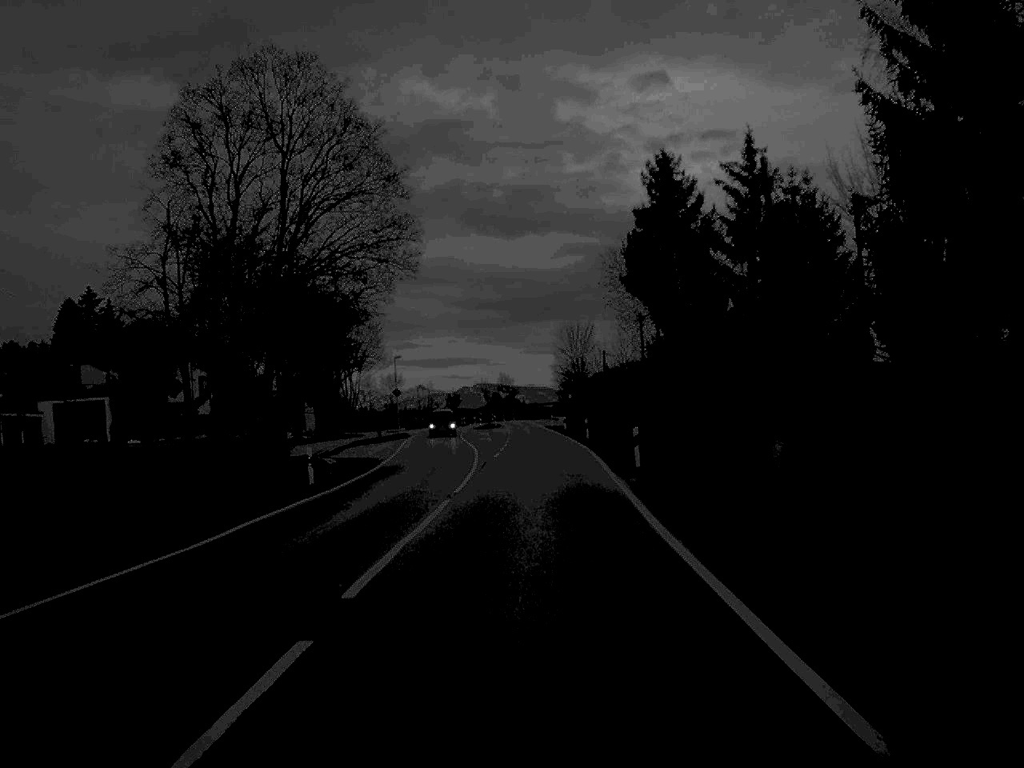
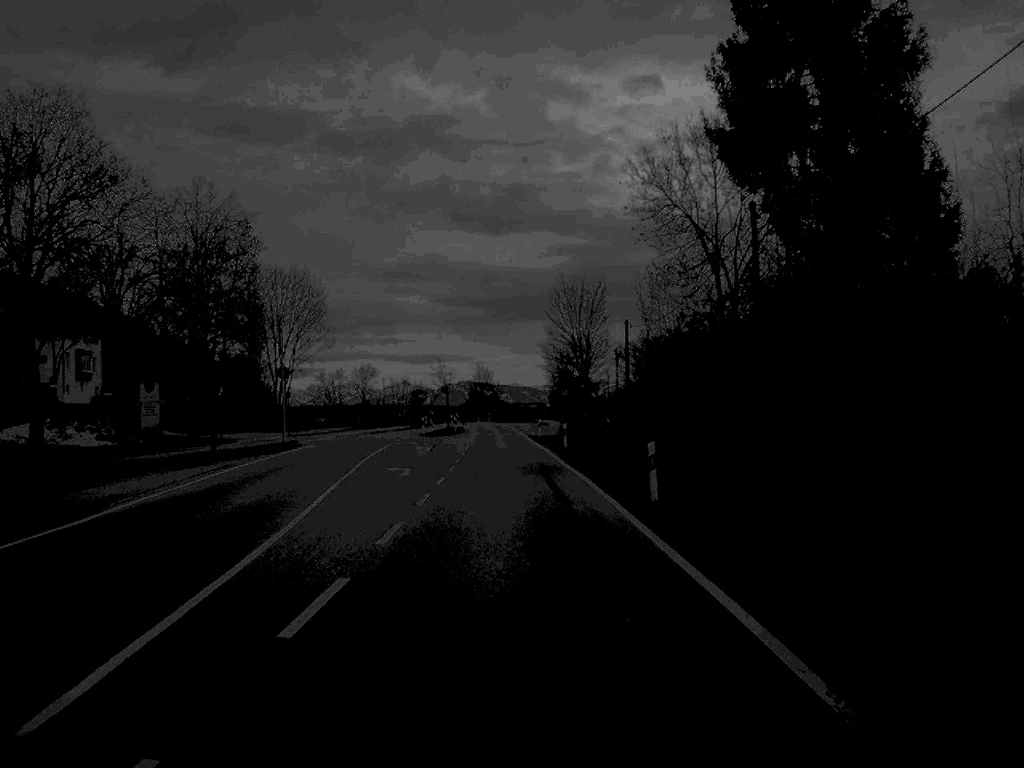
(+0.5, +40.2) m; +1°
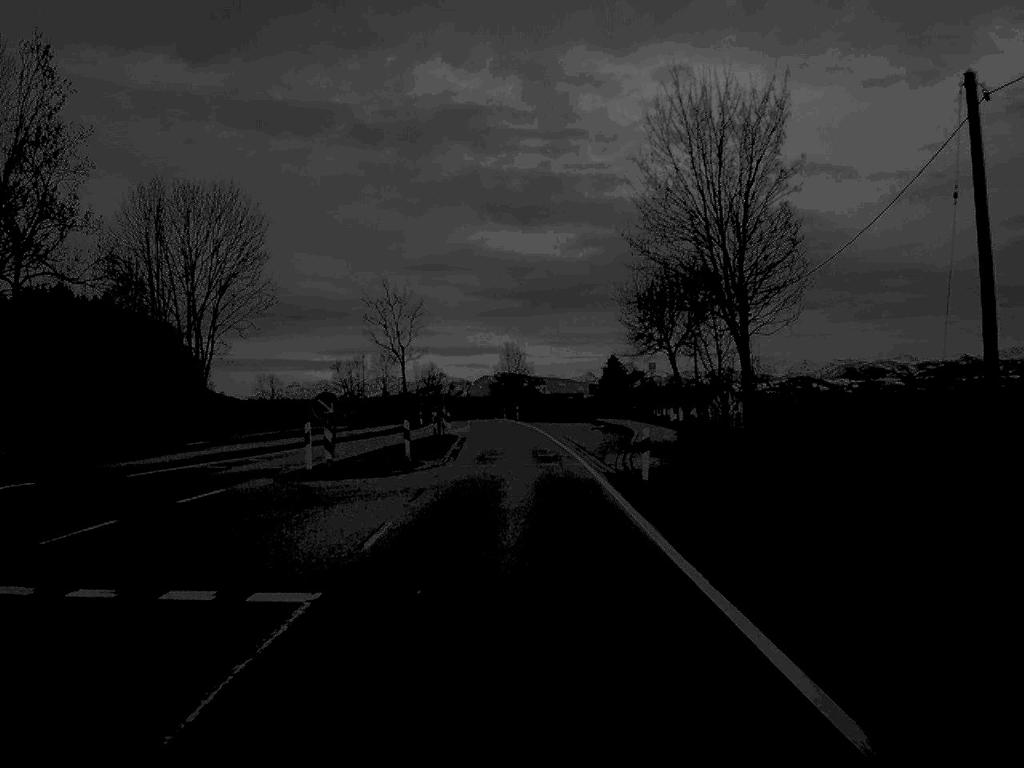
(-0.8, +50.6) m; -2°
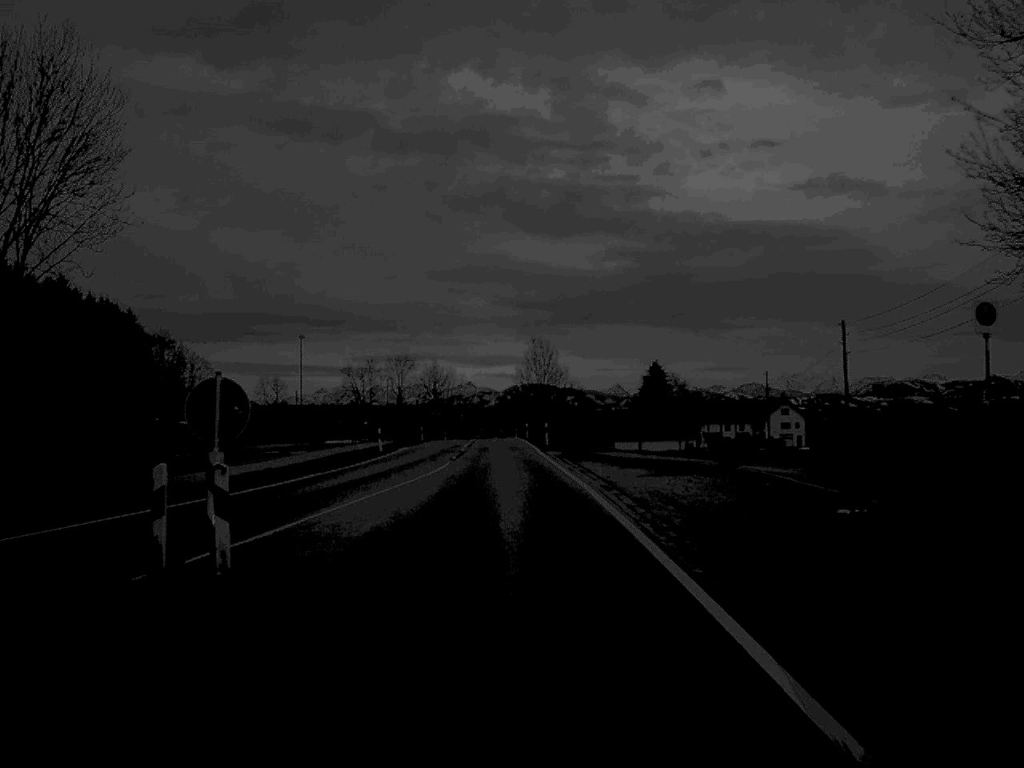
(-0.3, +40.8) m; -1°
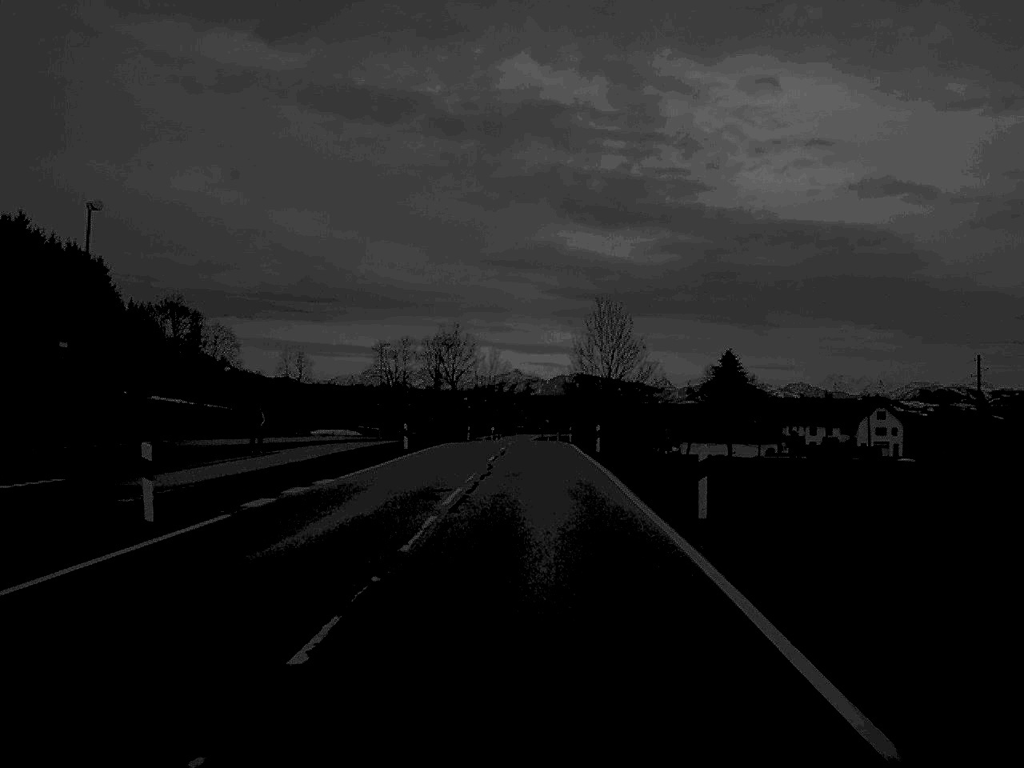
(-0.8, +40.0) m; -2°
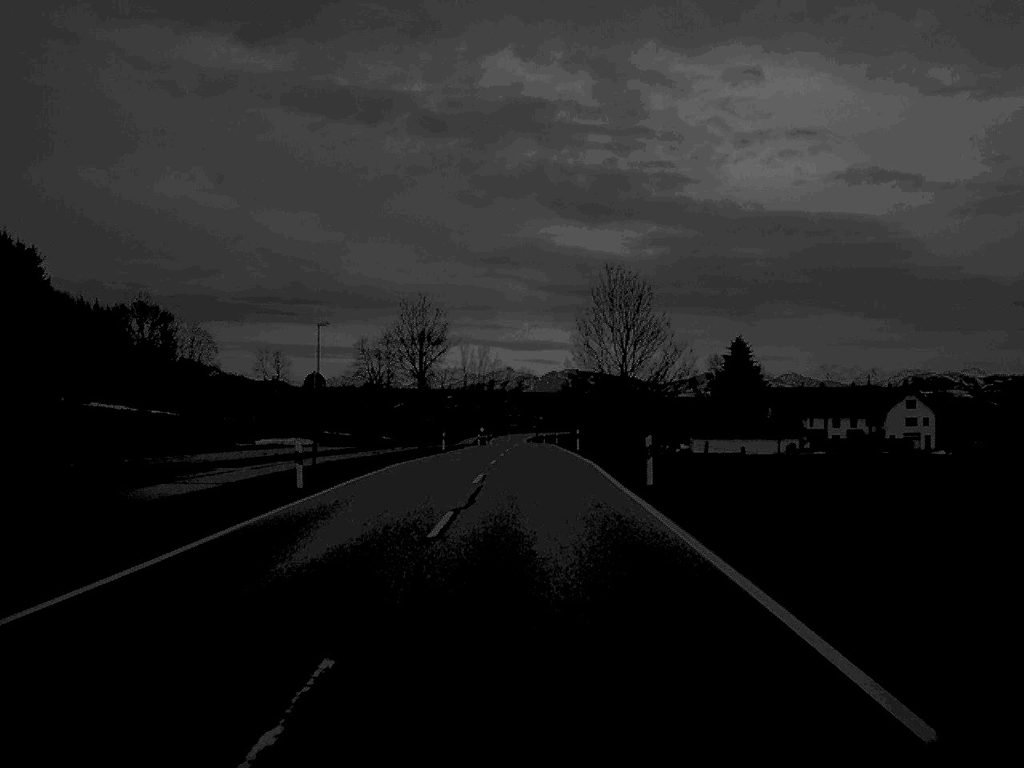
(0.0, +21.8) m; 0°
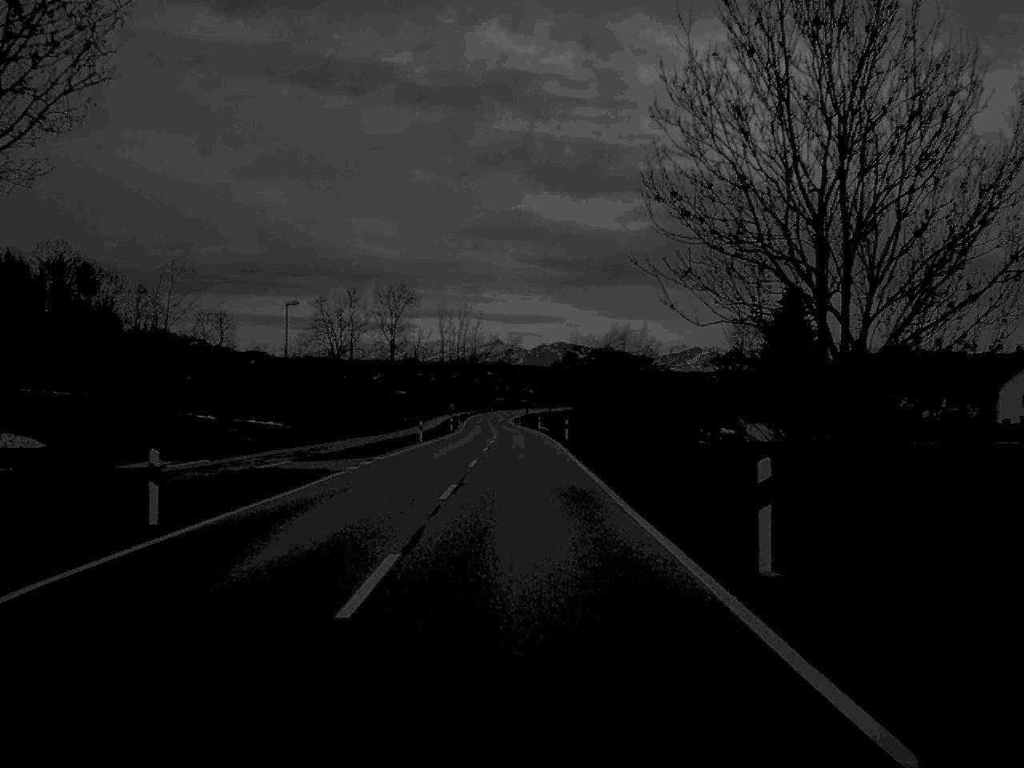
(+0.4, +54.2) m; +1°
